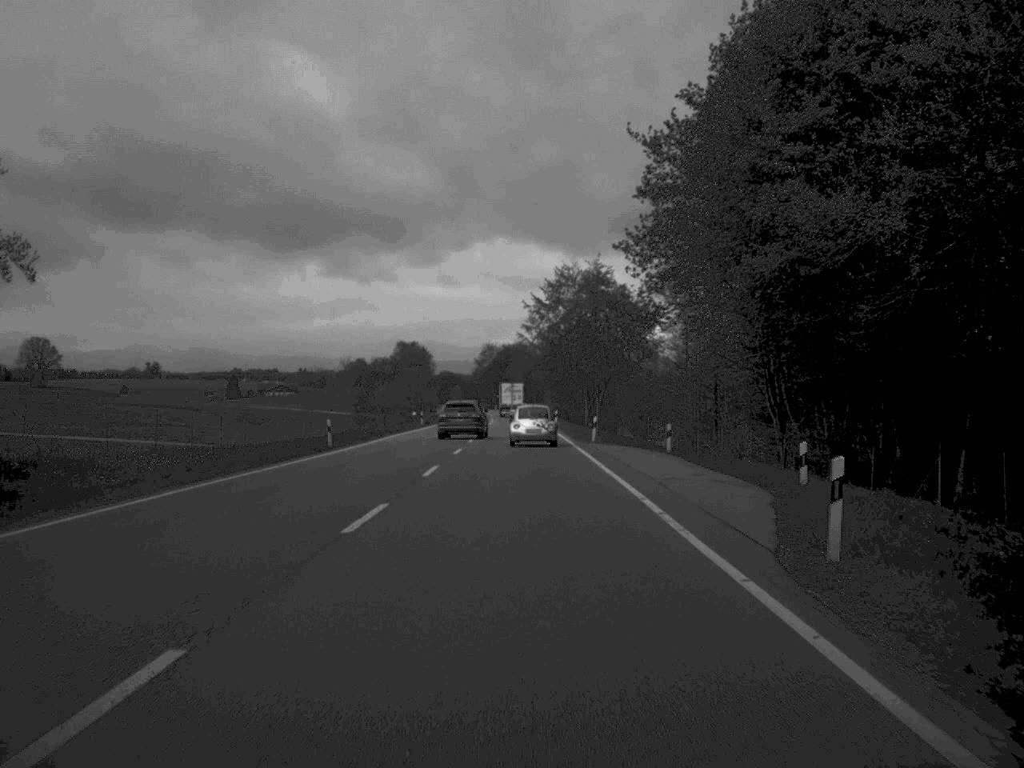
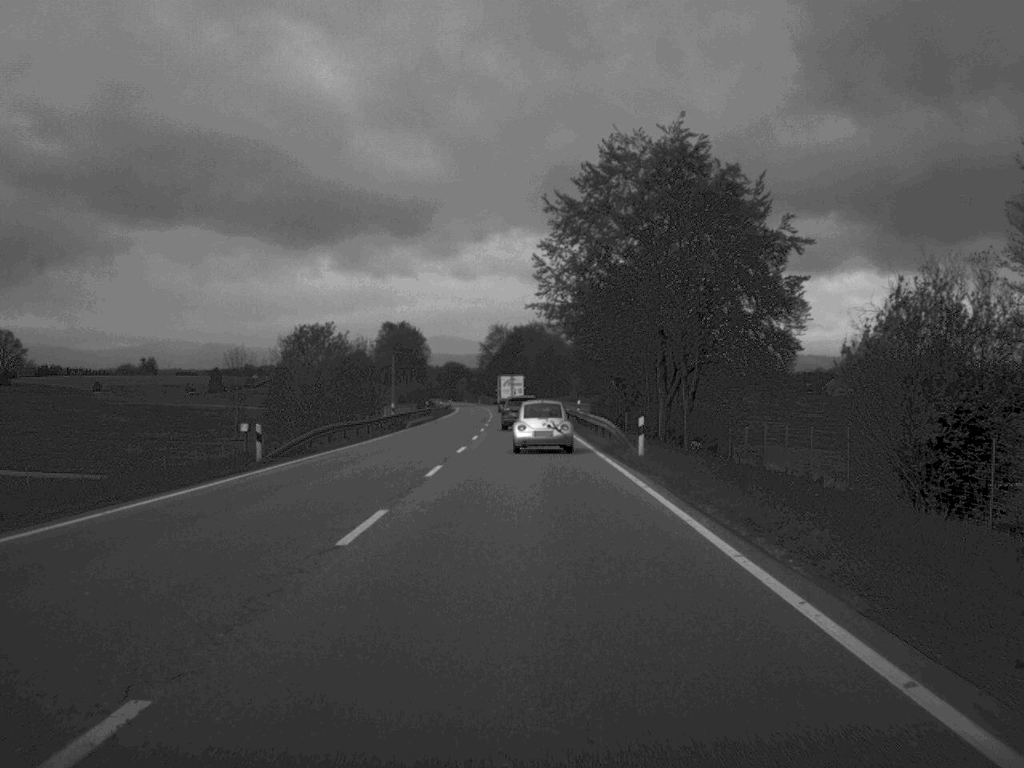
(-0.4, +60.3) m; -1°
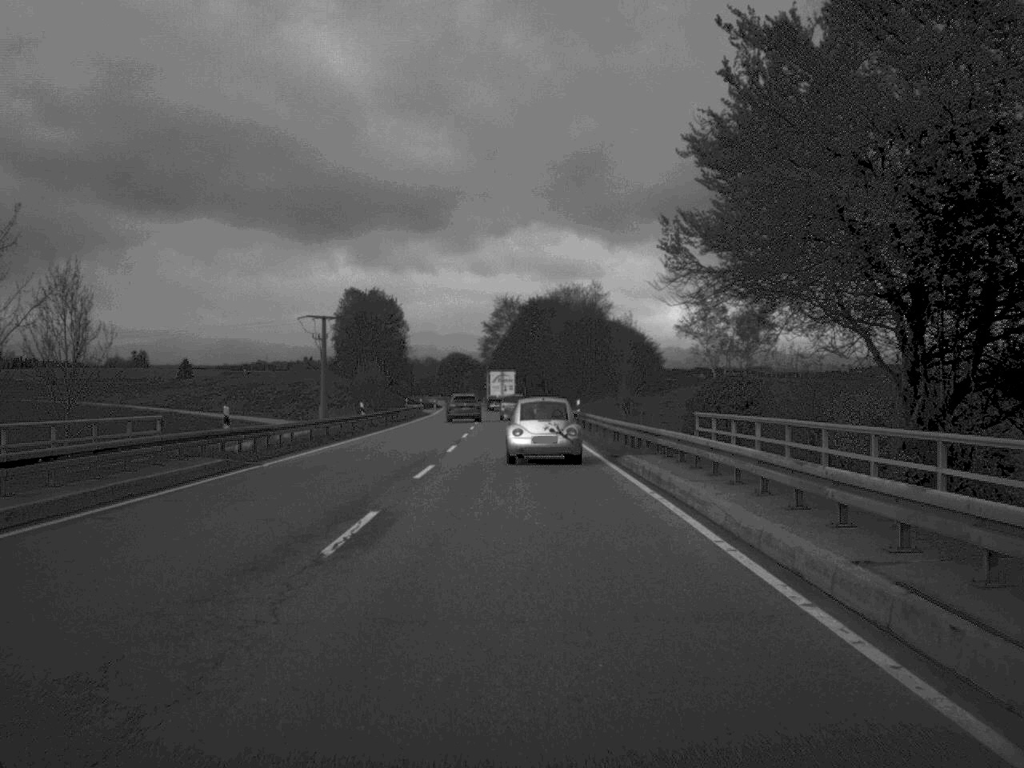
(-0.4, +72.3) m; -1°
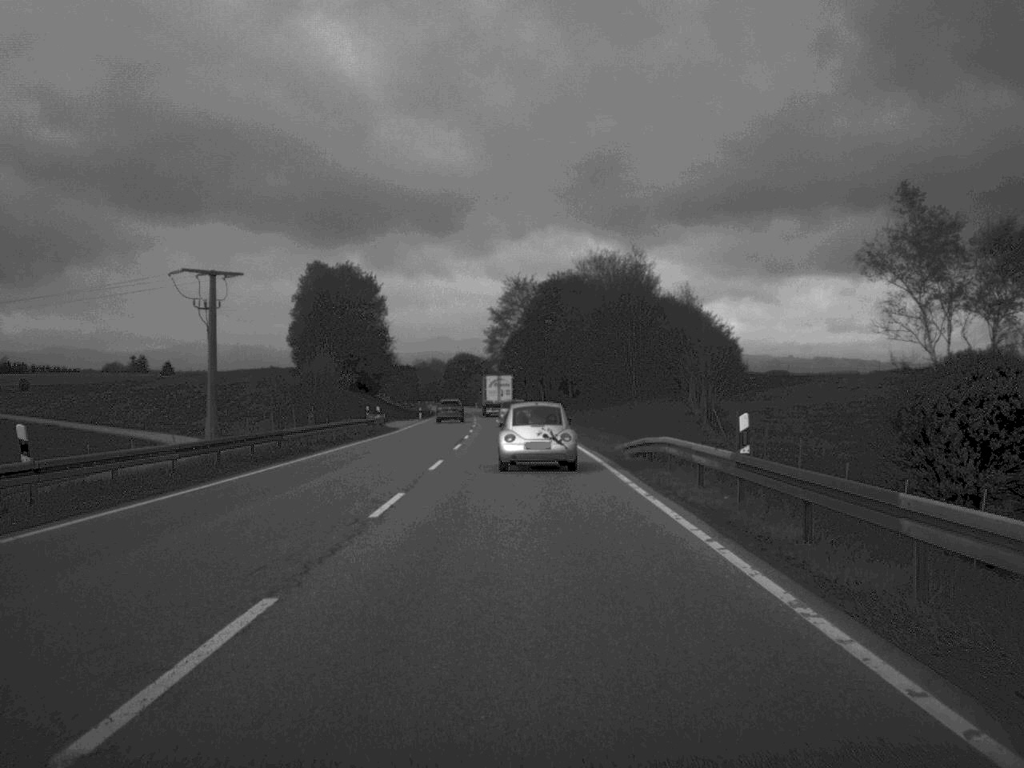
(-0.3, +42.2) m; -1°
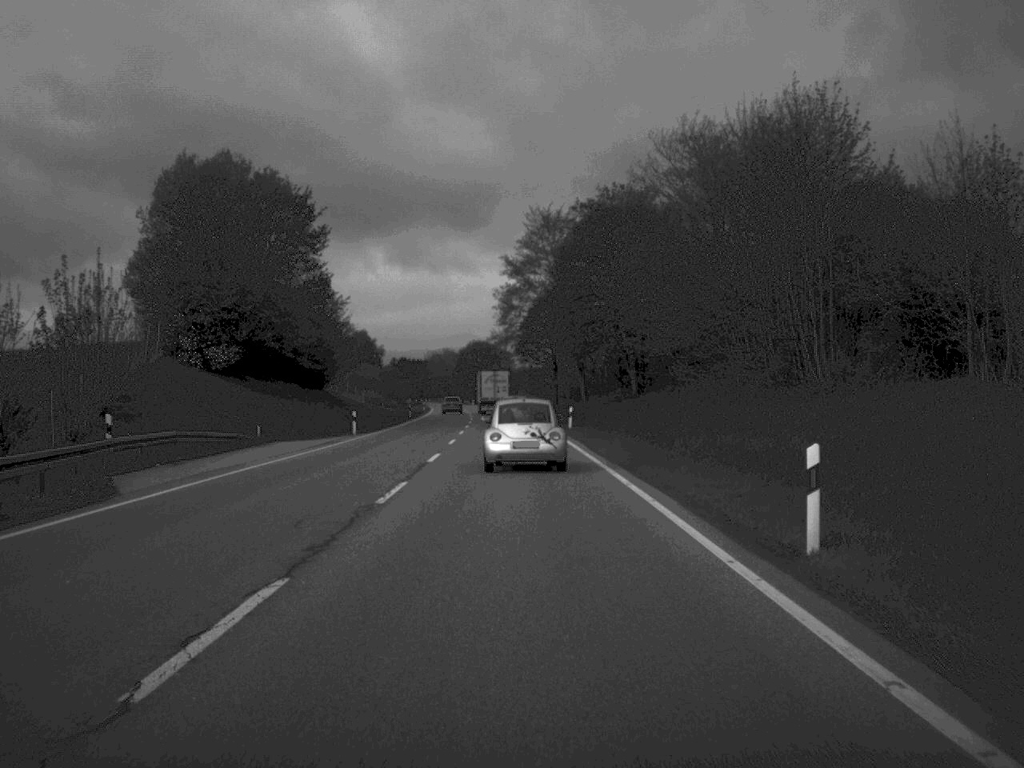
(-0.6, +57.1) m; -1°
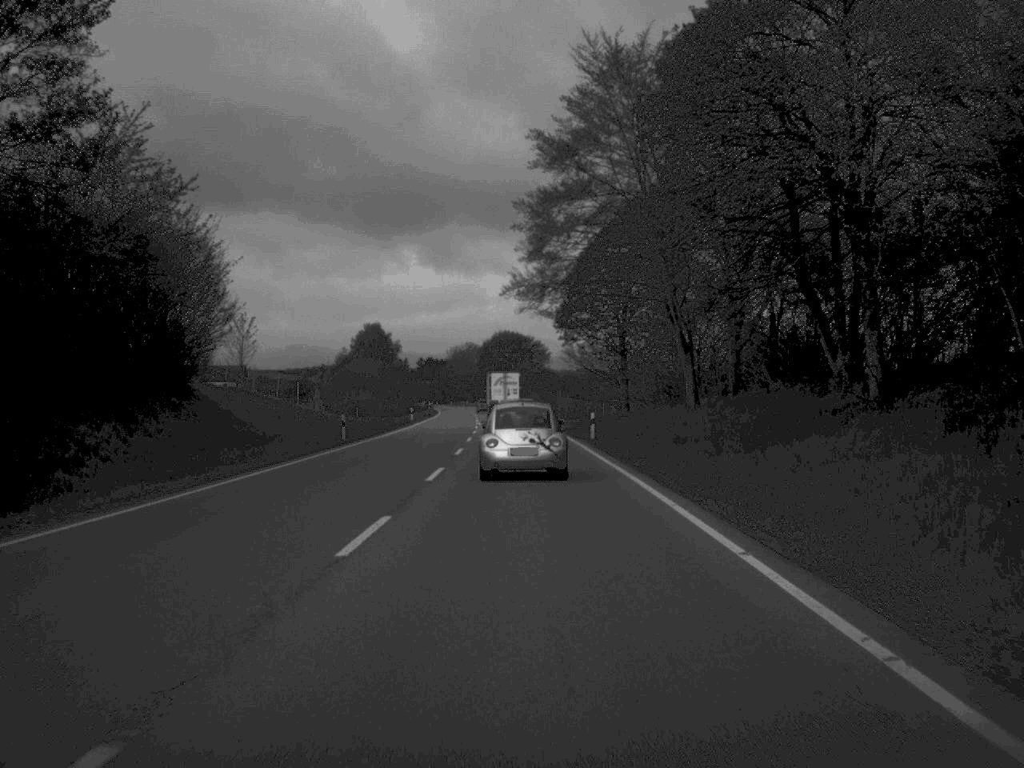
(-0.9, +53.1) m; -2°
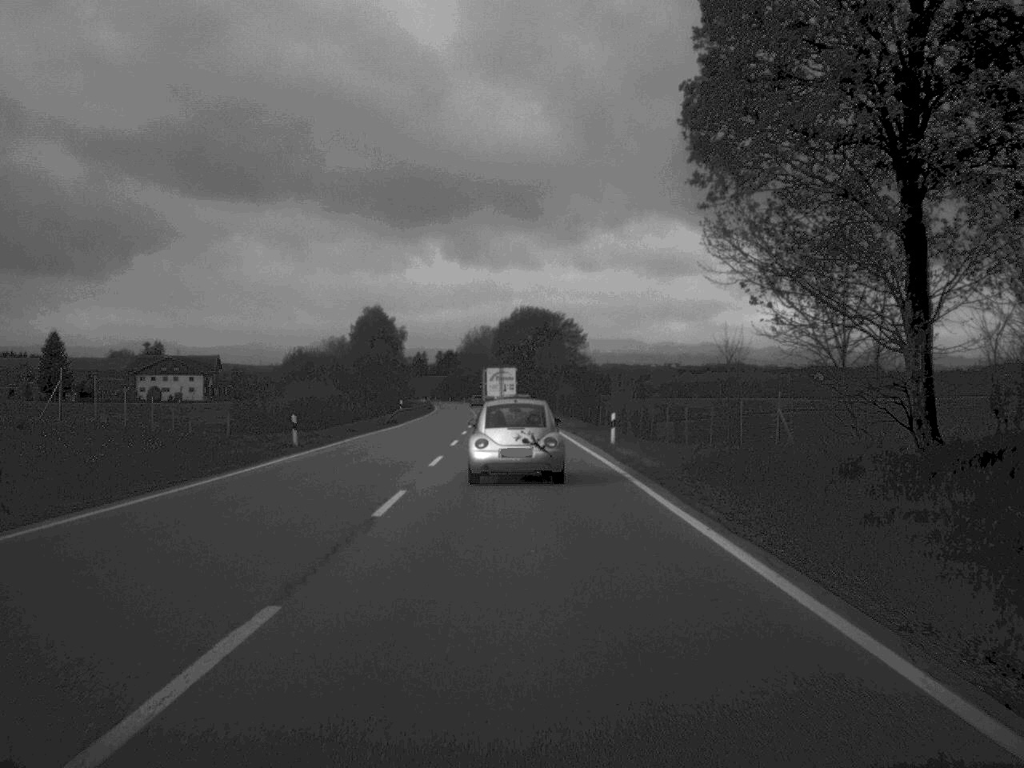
(-0.5, +54.8) m; -1°
